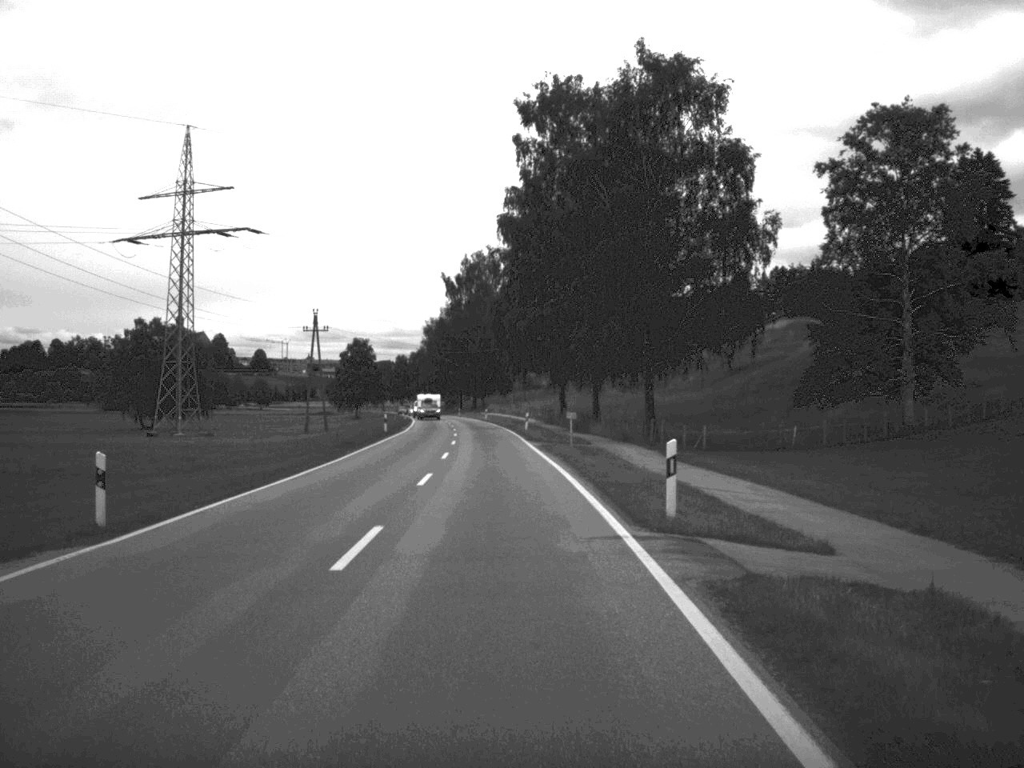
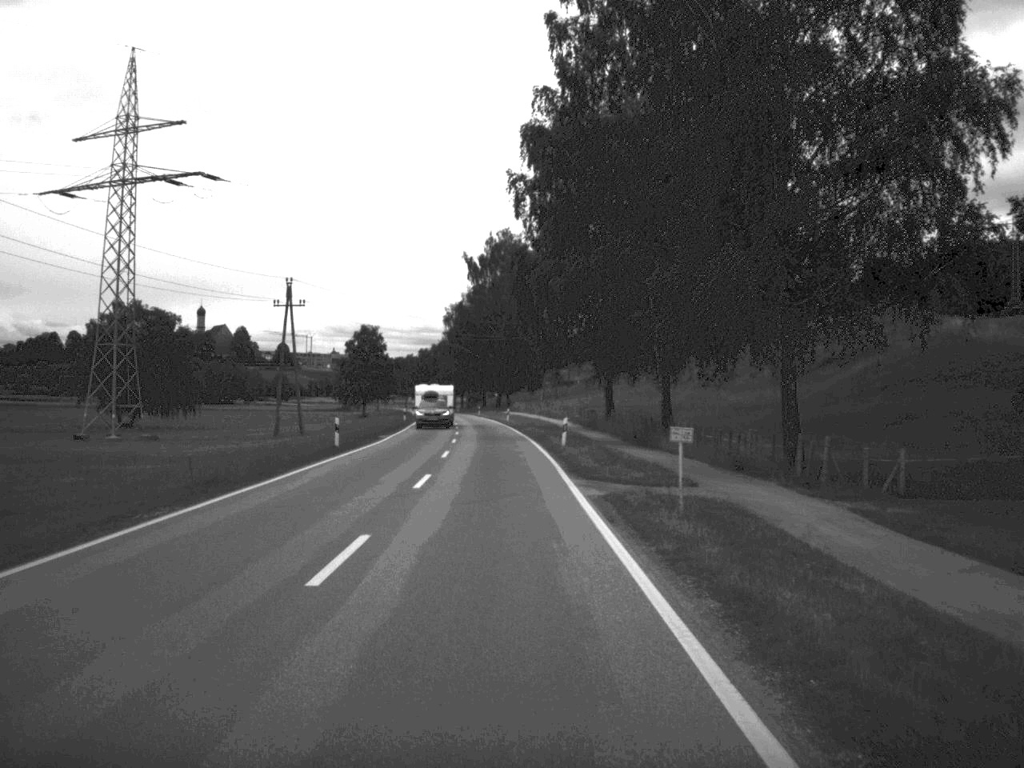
(-0.2, +24.7) m; -1°
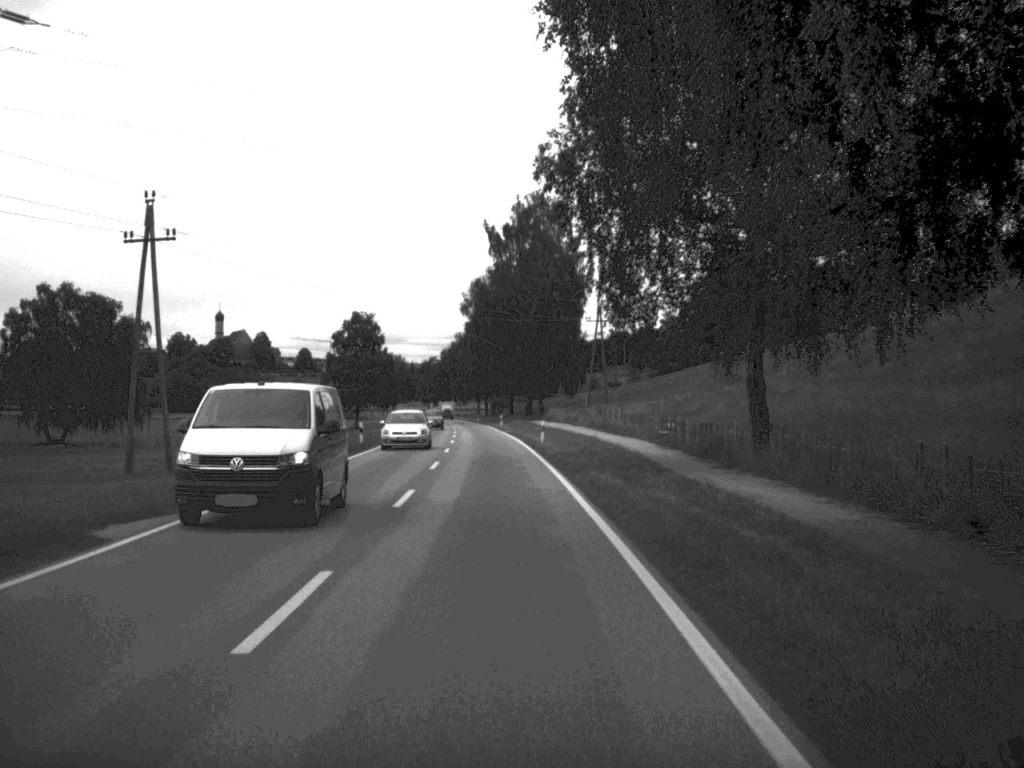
(-0.6, +38.4) m; -2°
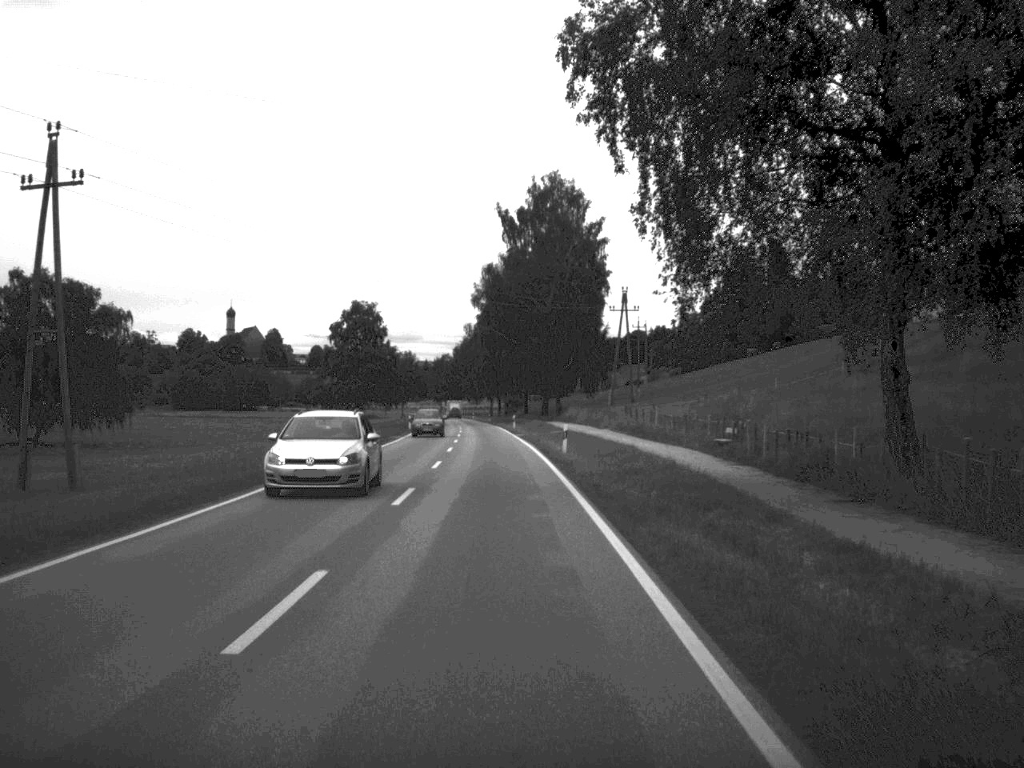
(-0.1, +11.9) m; -1°
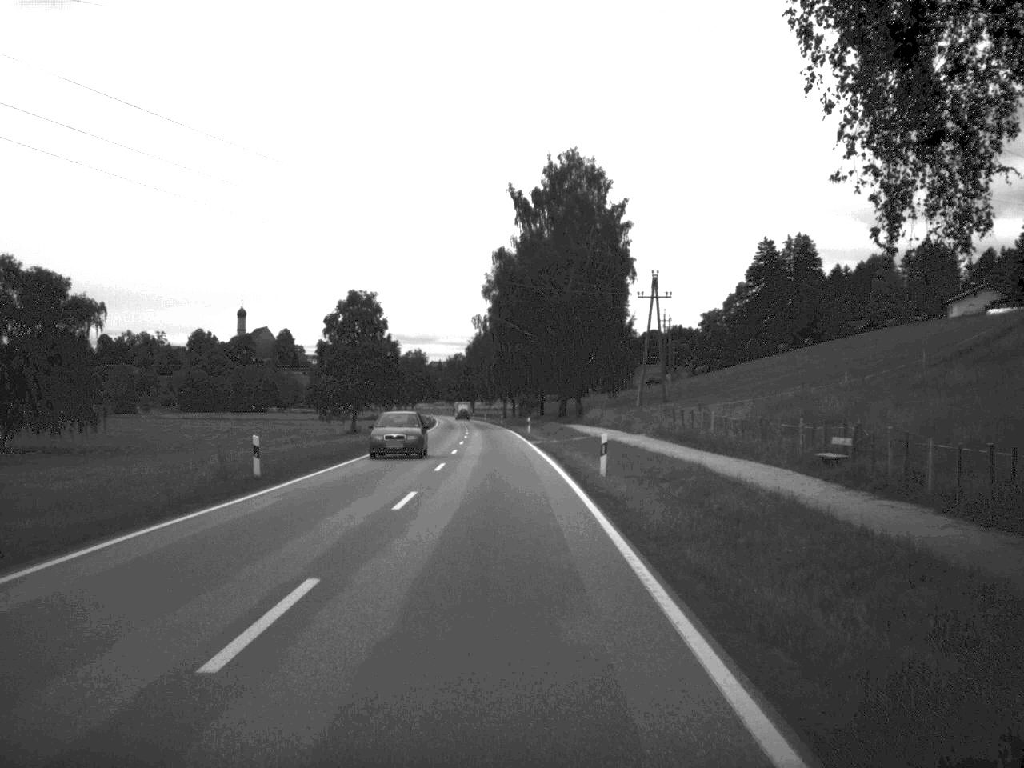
(-0.1, +12.5) m; -1°
